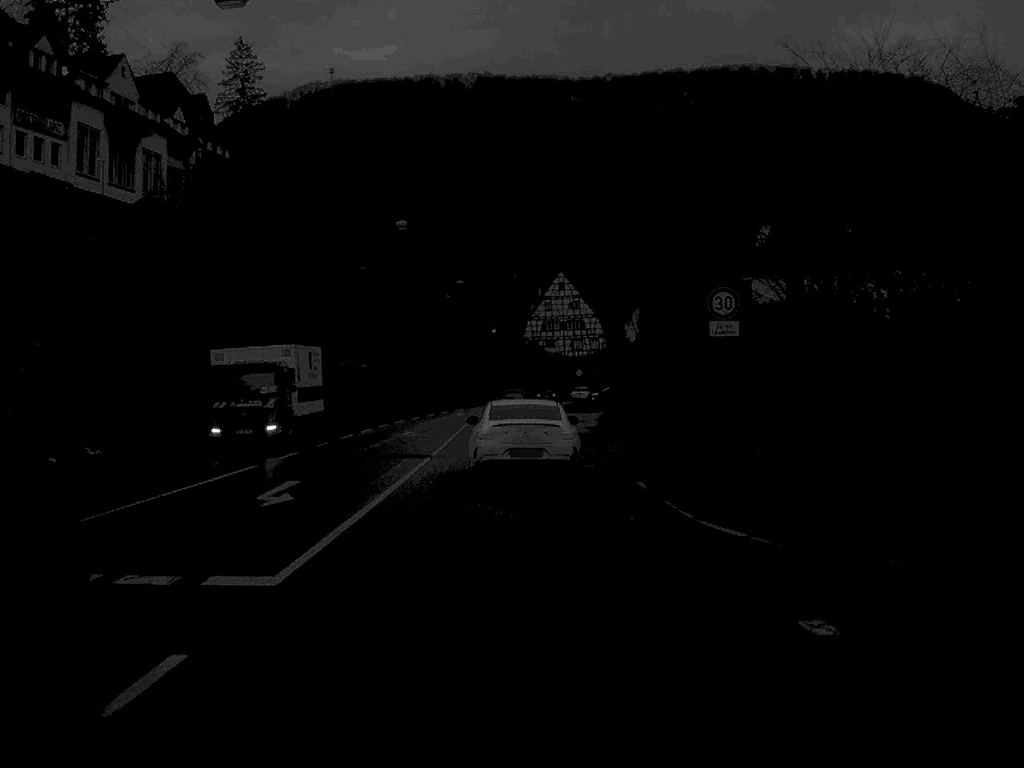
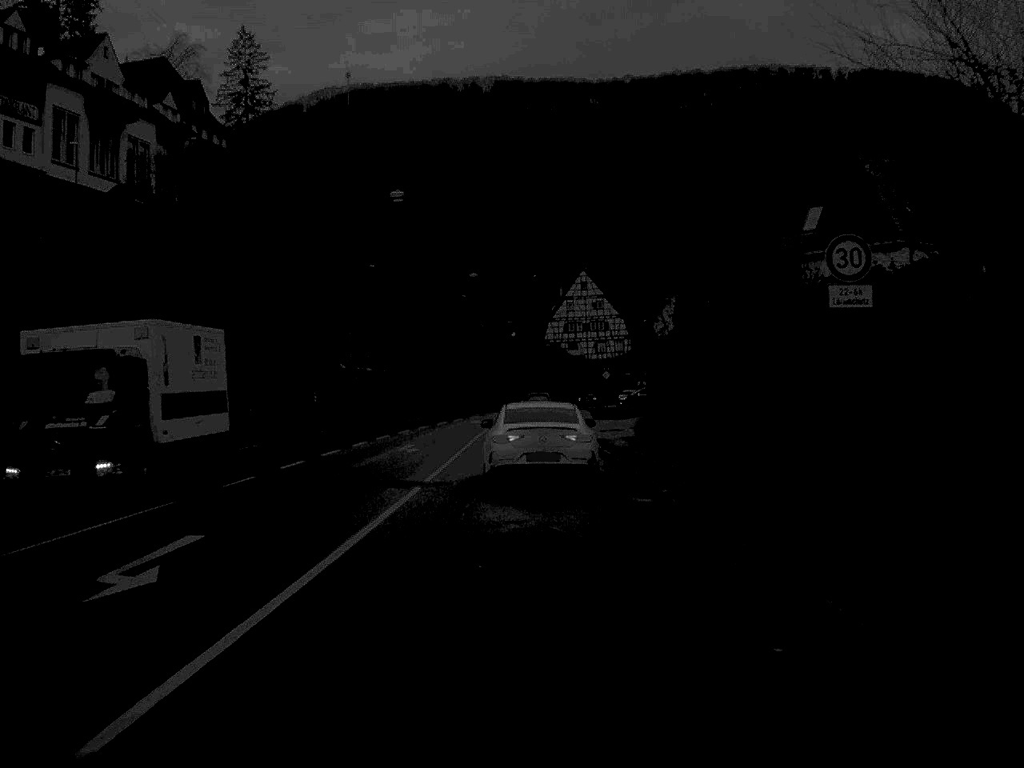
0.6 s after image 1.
(-0.1, +8.1) m; -1°
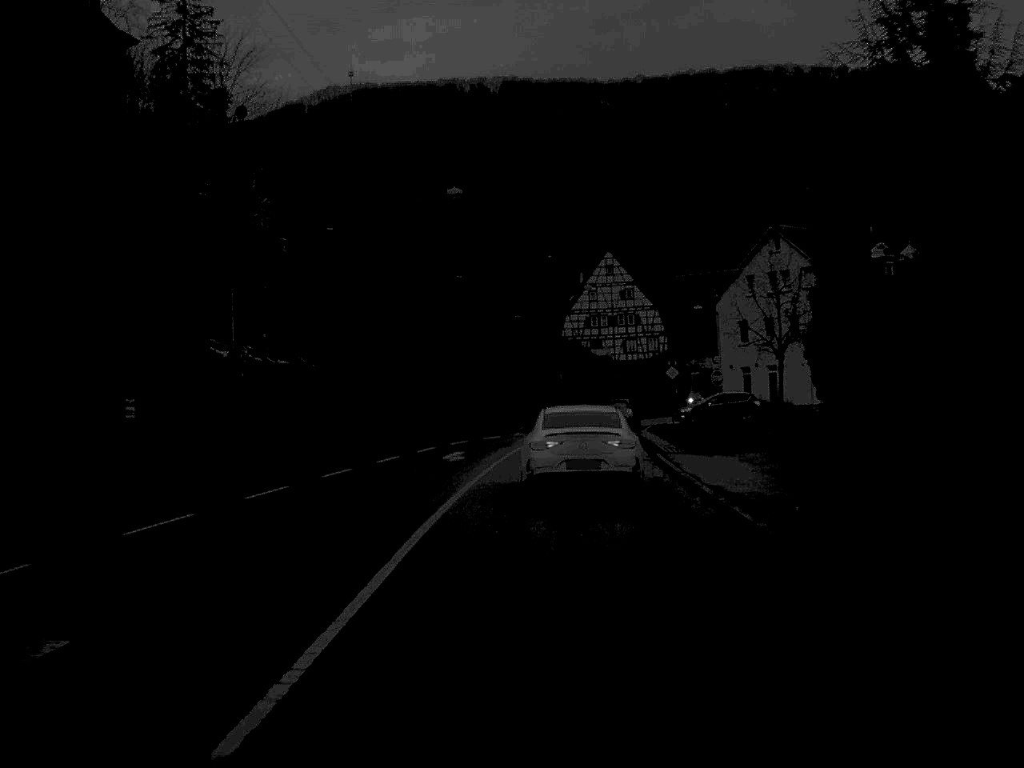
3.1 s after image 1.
(-0.4, +31.4) m; 0°
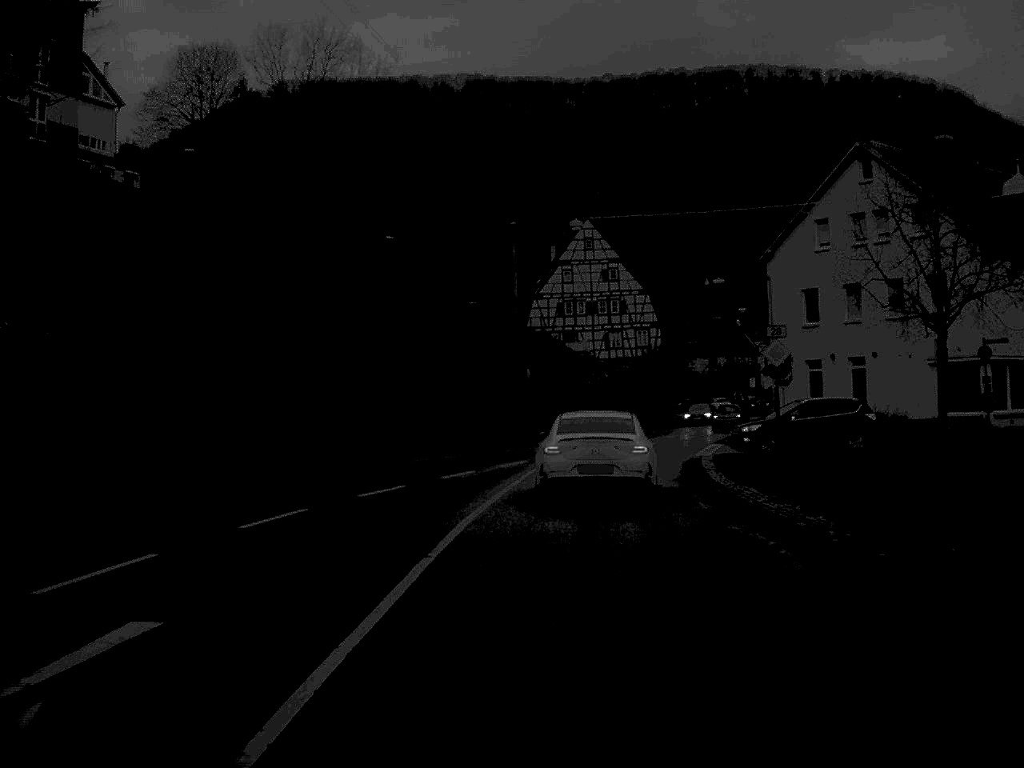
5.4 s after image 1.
(+0.5, +28.4) m; +2°
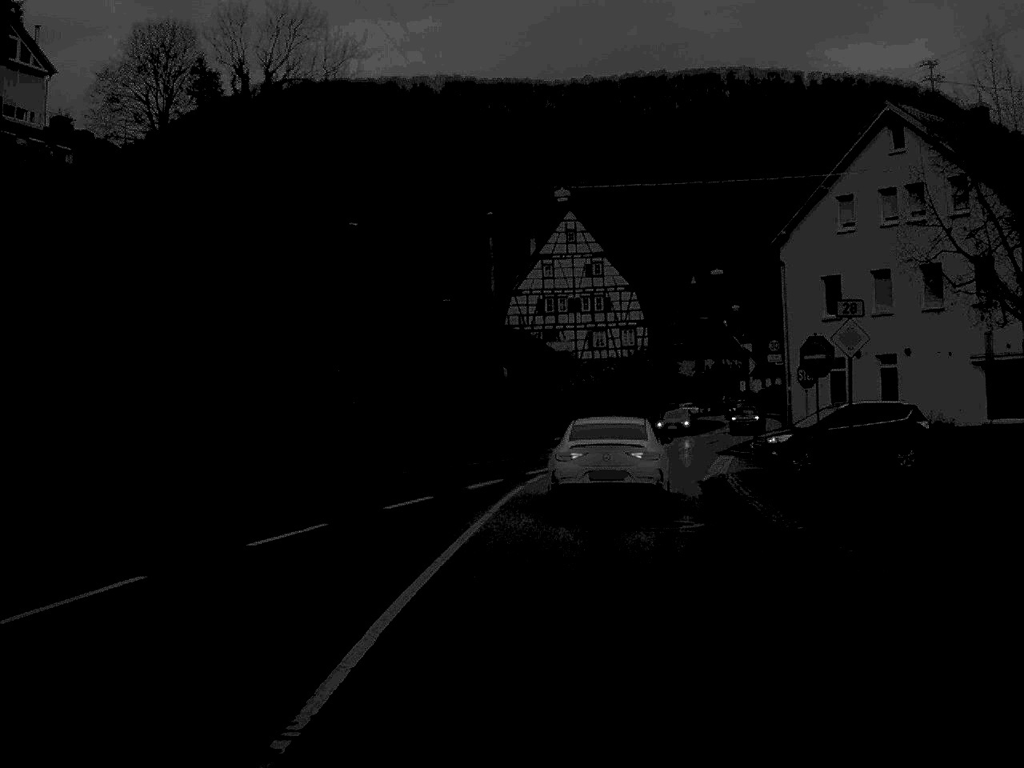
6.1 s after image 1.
(+0.1, +7.2) m; +1°
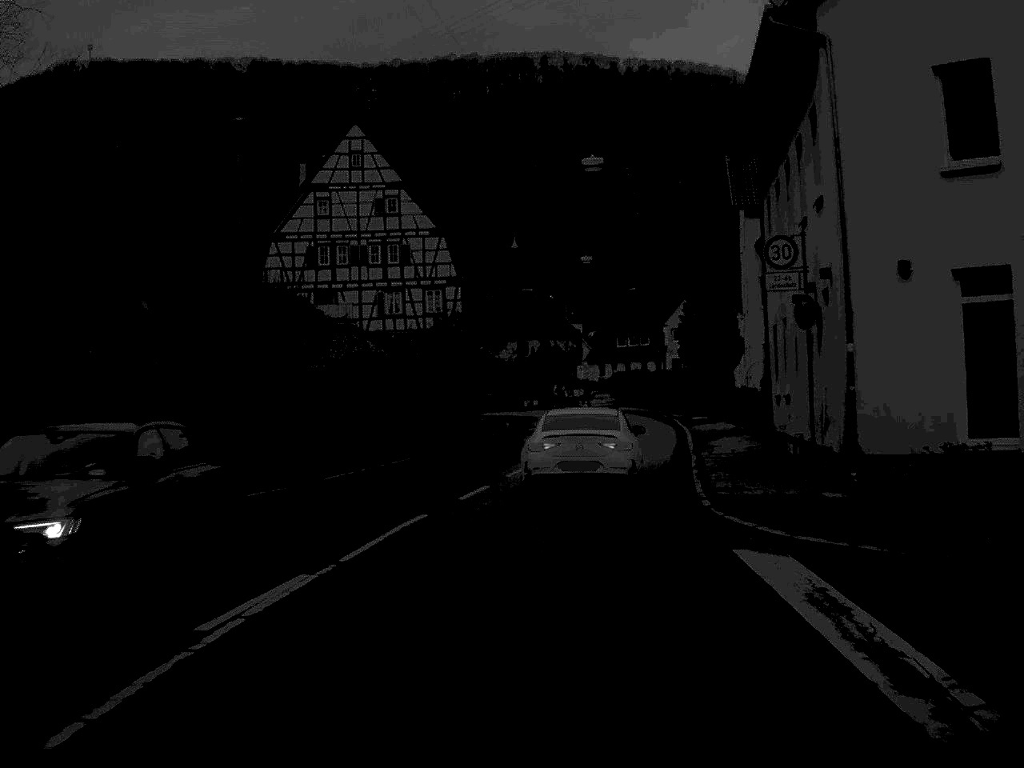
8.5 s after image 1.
(+2.0, +28.6) m; +9°
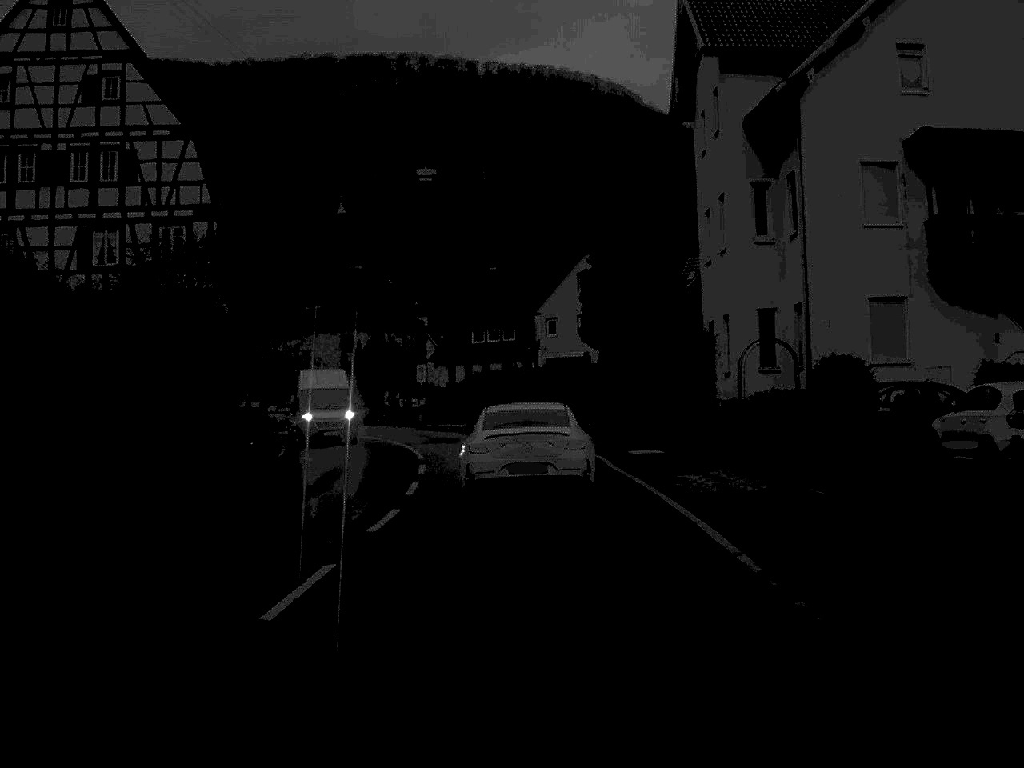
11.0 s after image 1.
(+1.7, +28.8) m; +7°
